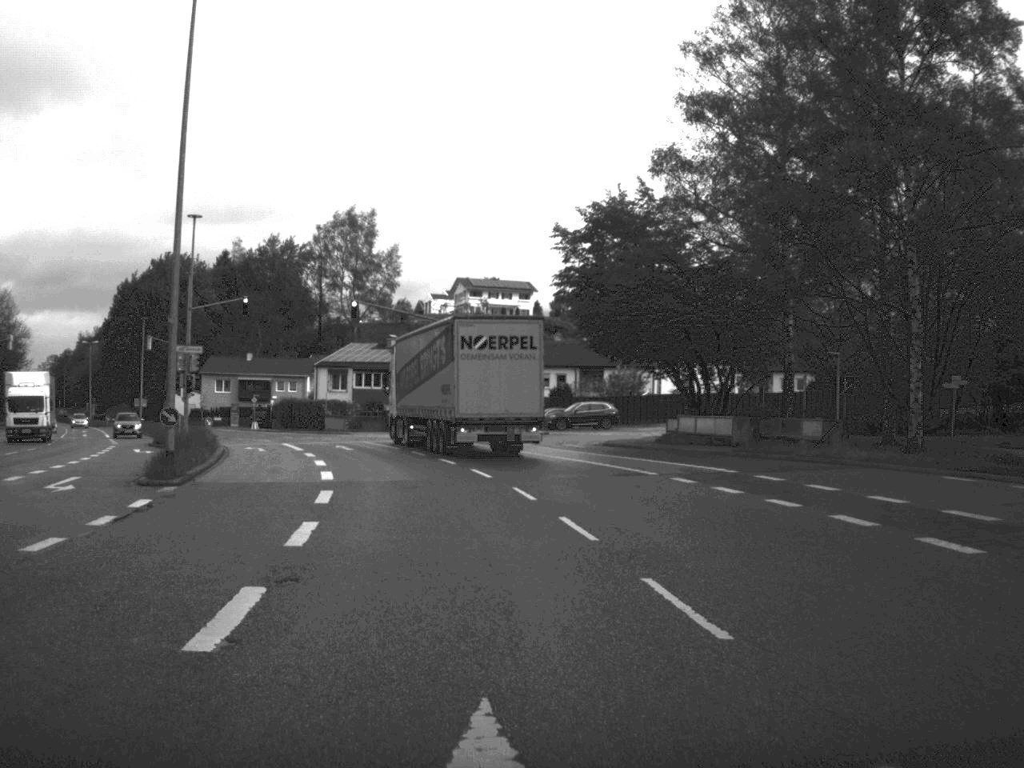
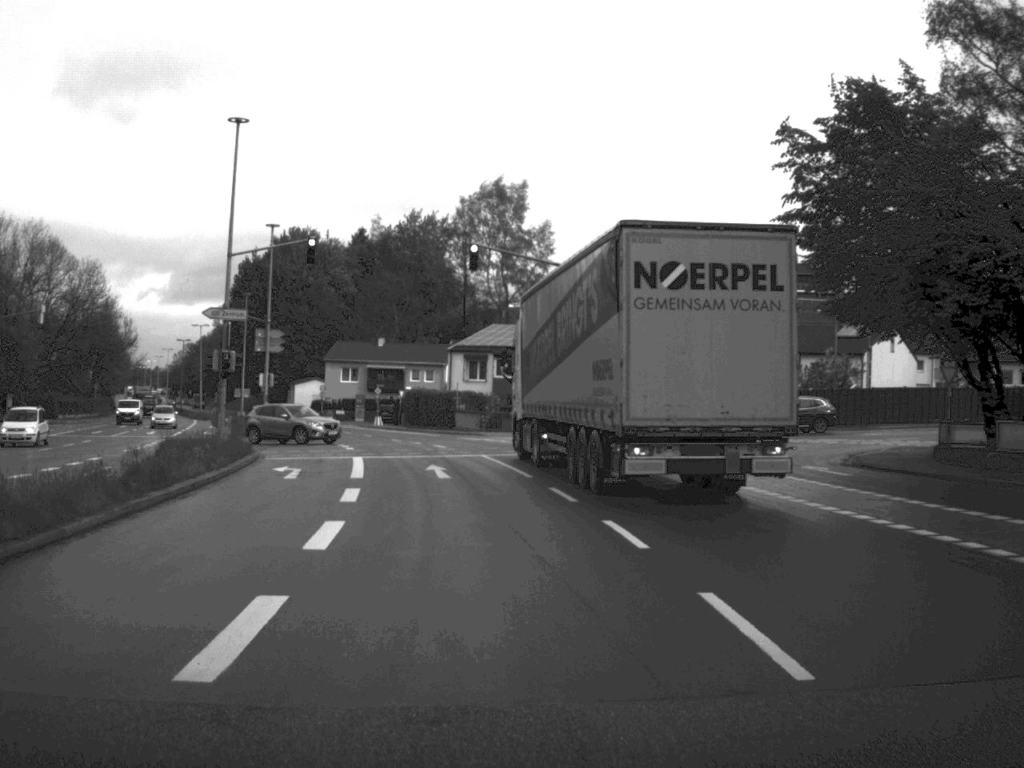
(-1.2, +18.9) m; -7°
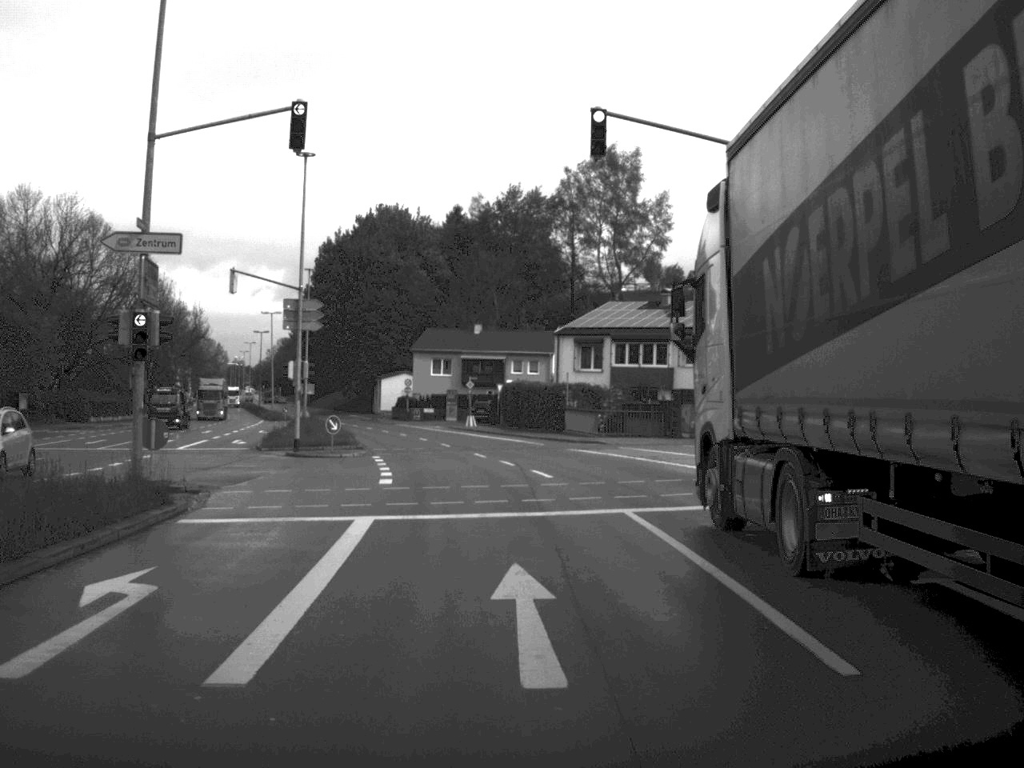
(-0.9, +17.9) m; -5°
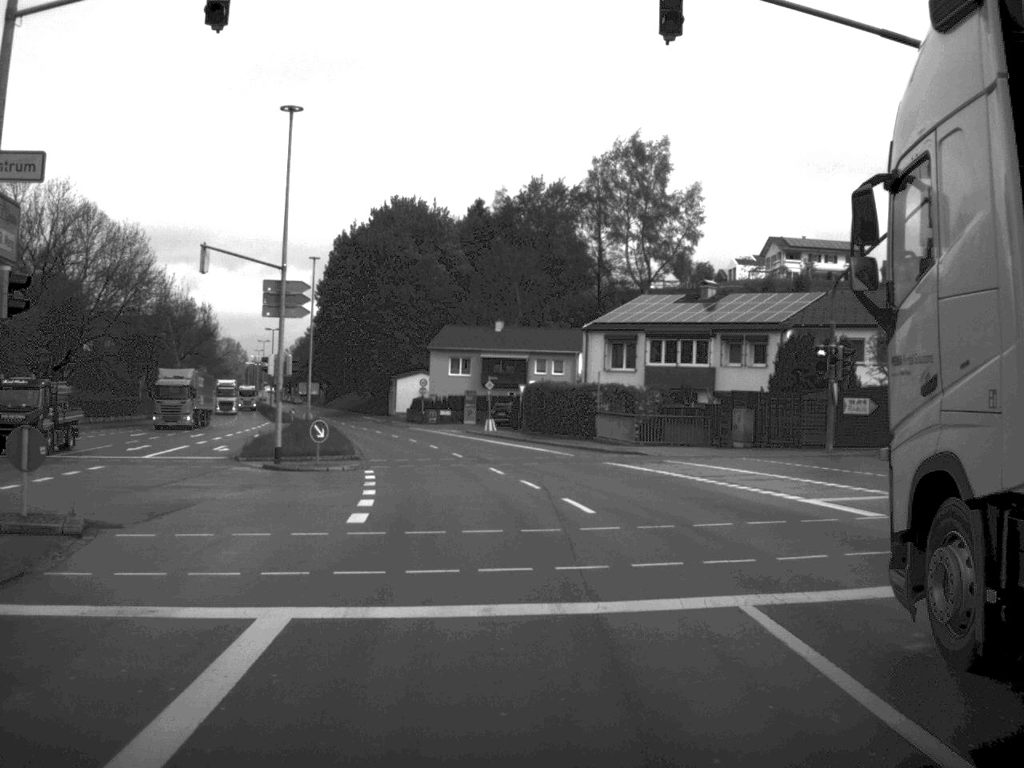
(-0.1, +7.3) m; -1°
